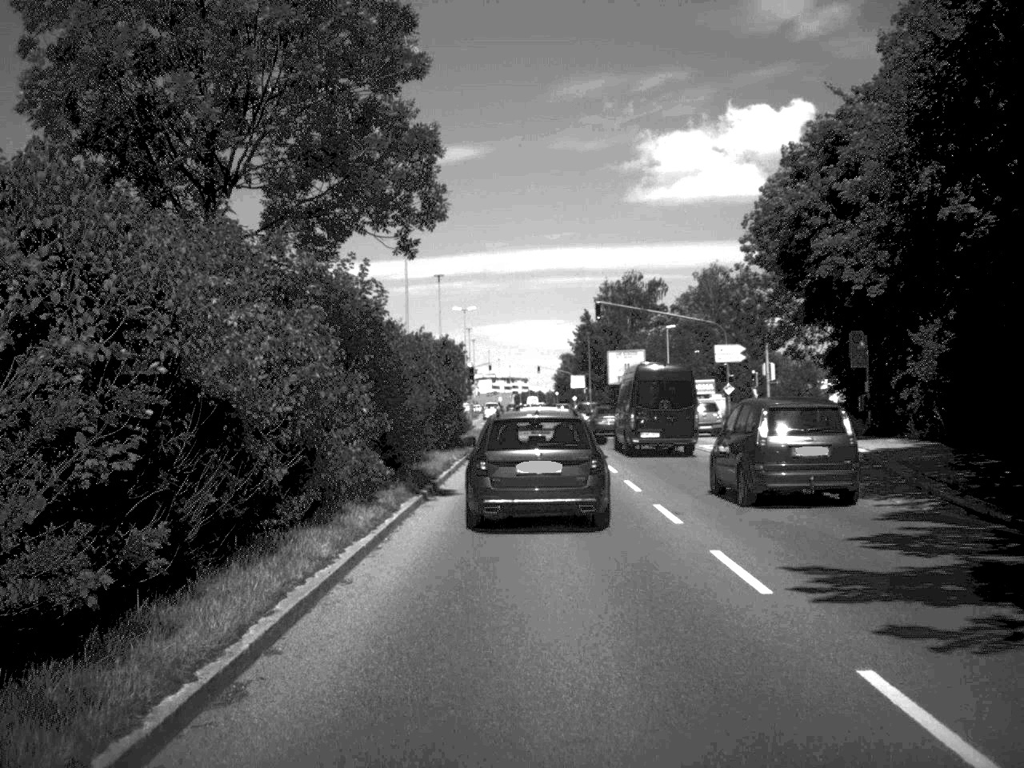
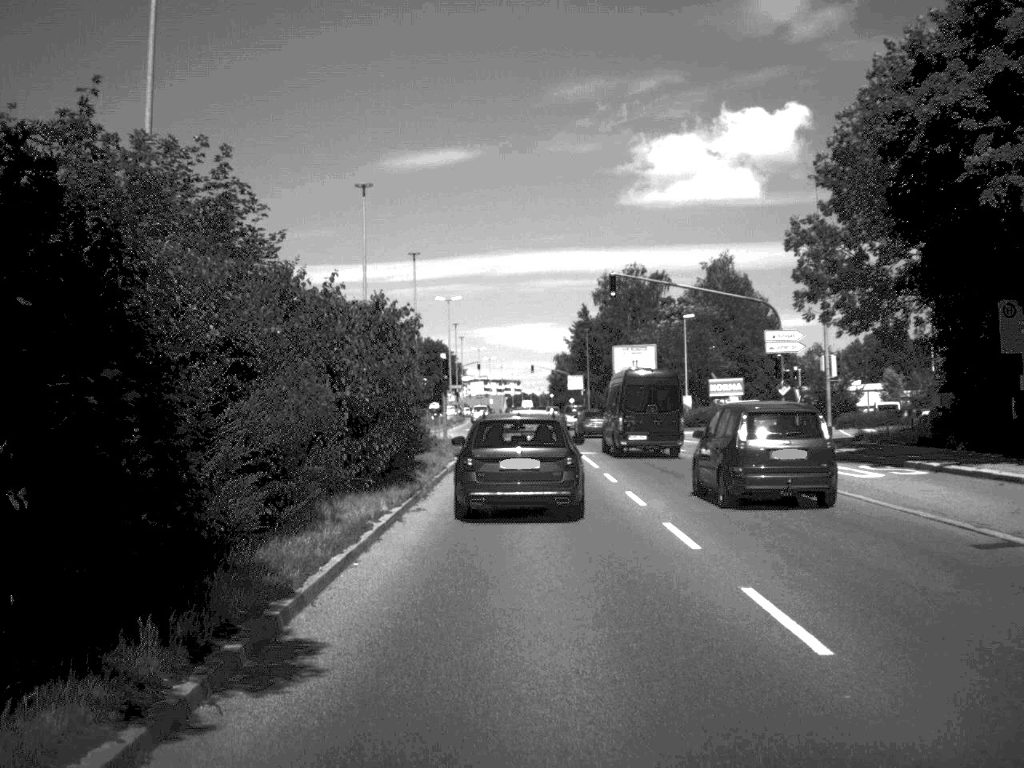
(0.0, +14.2) m; 0°
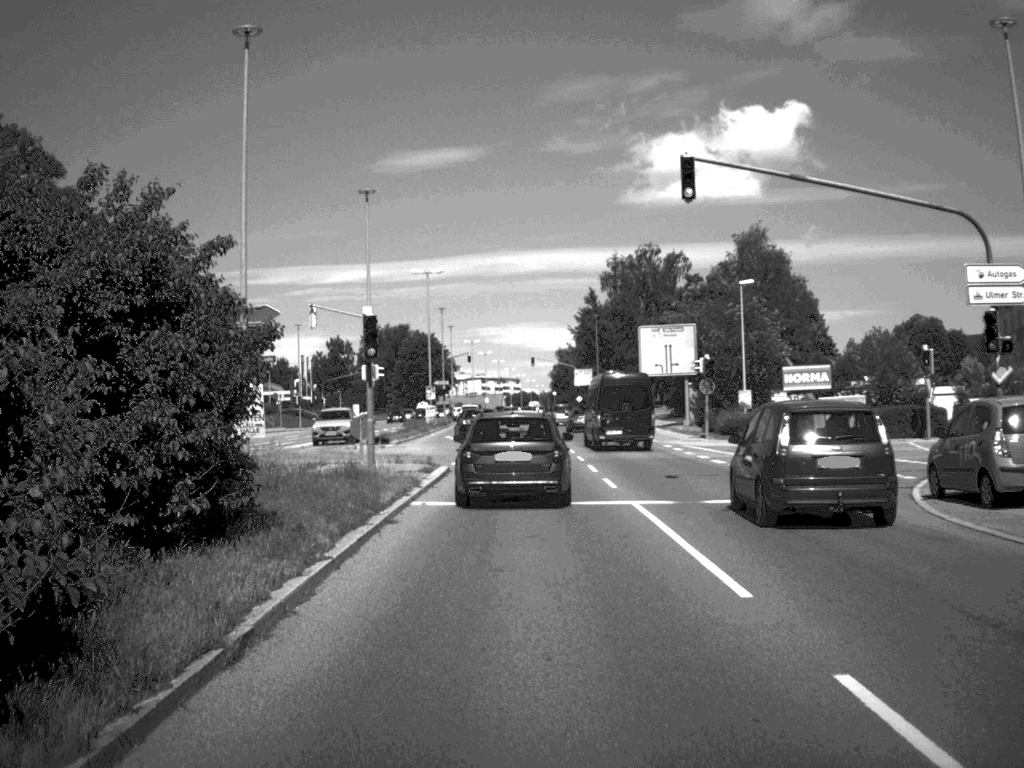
(0.0, +21.3) m; 0°
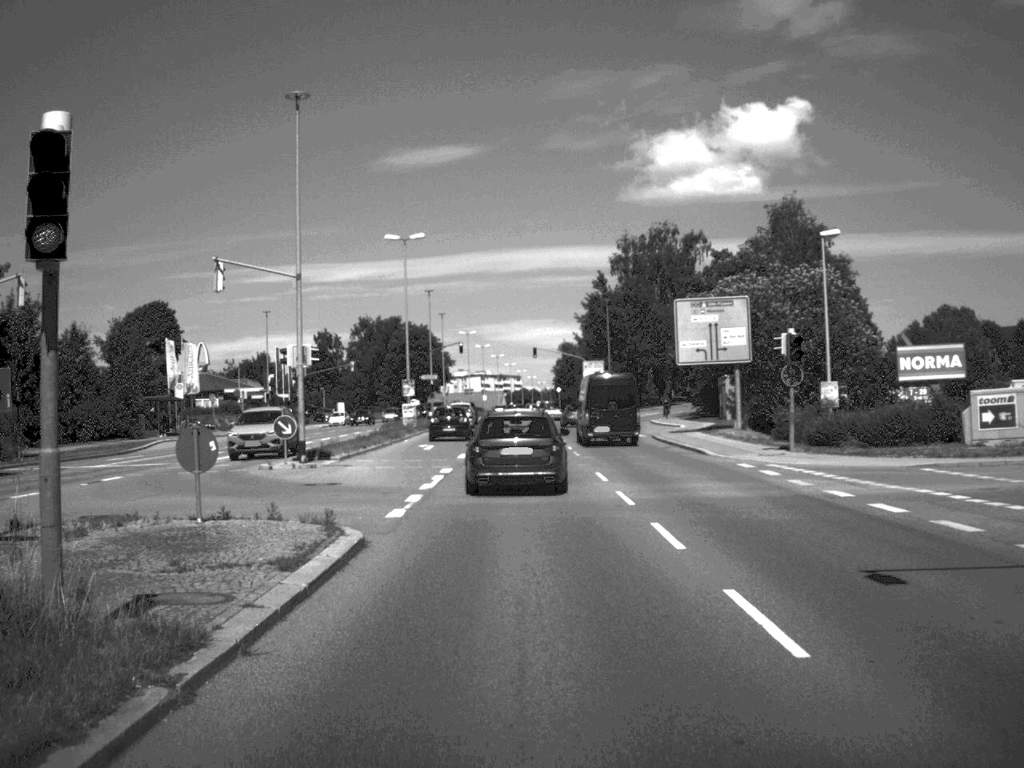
(0.0, +16.2) m; 0°
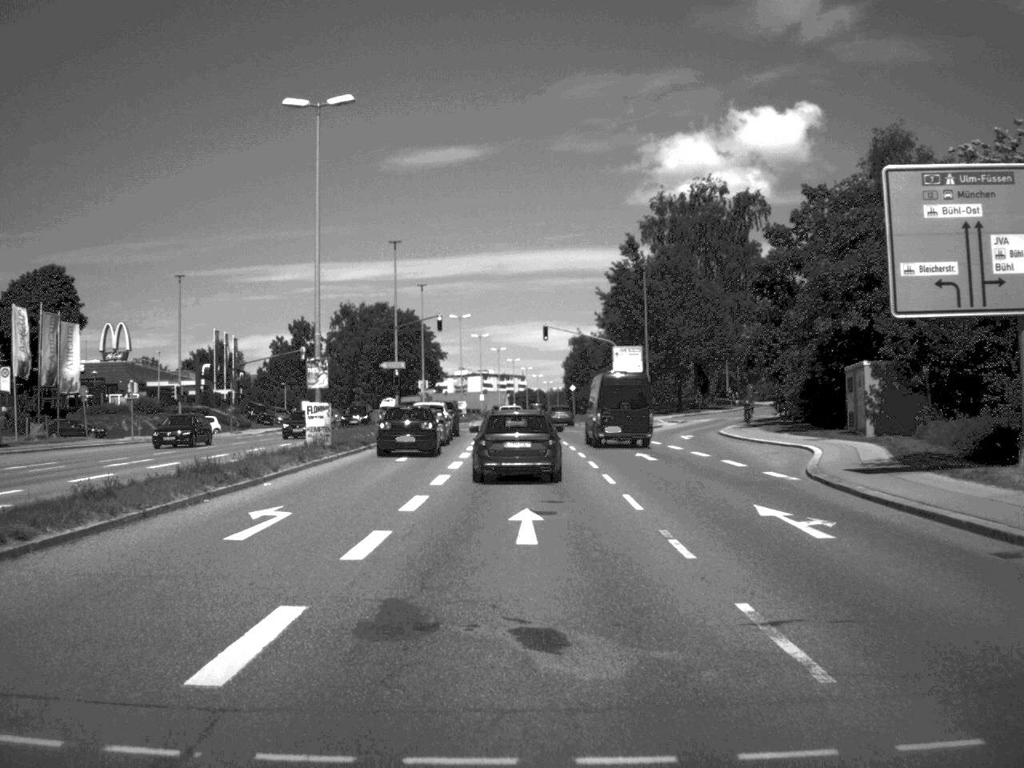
(-0.1, +30.4) m; 0°
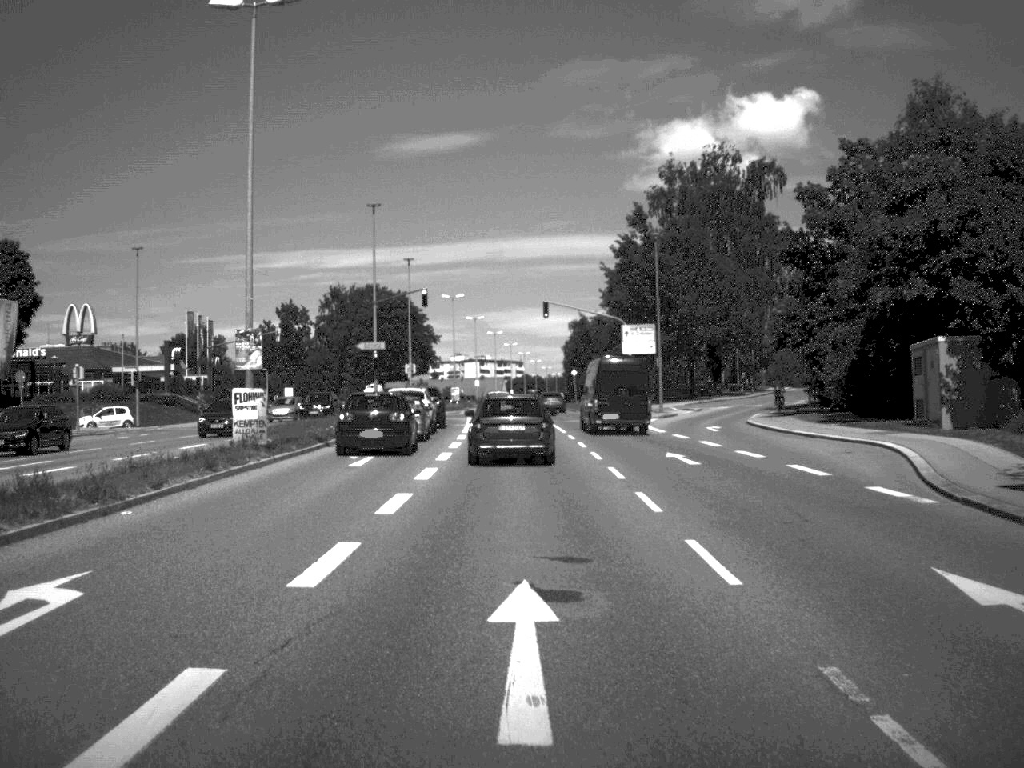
(0.0, +8.7) m; 0°
